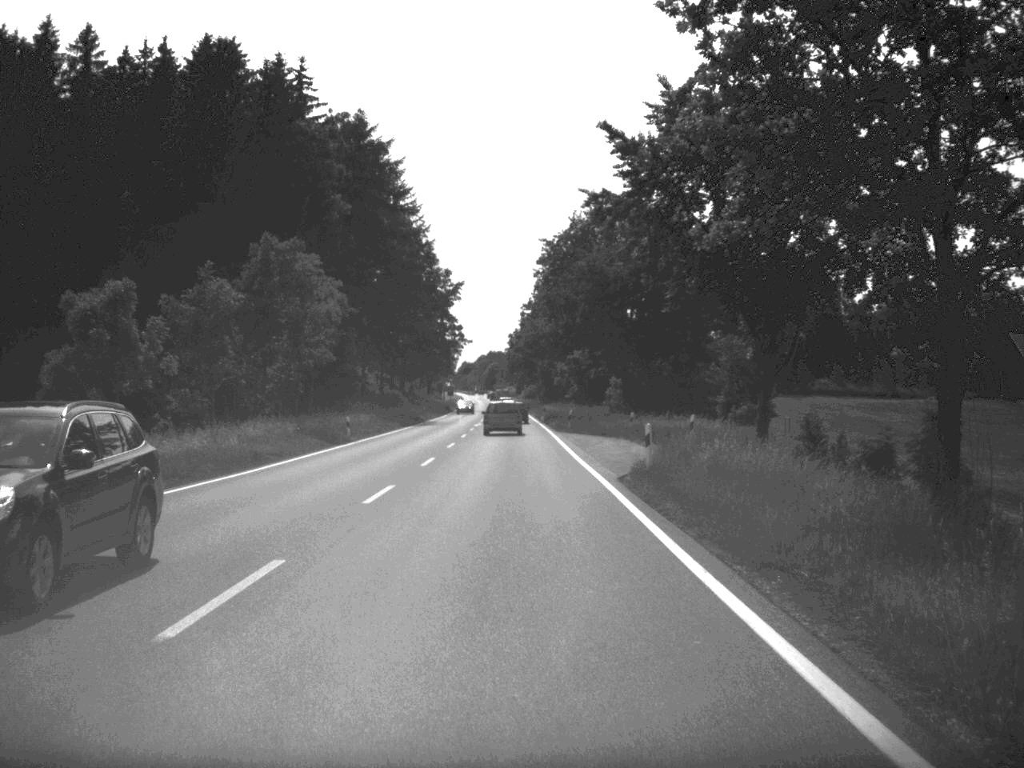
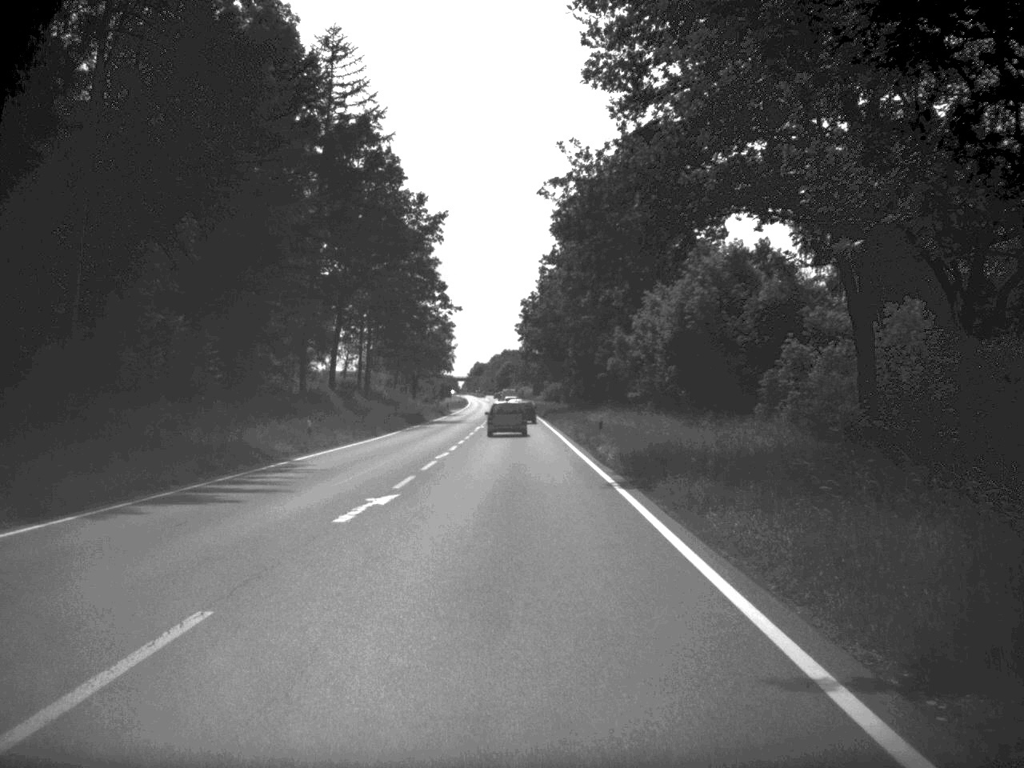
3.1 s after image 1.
(-0.4, +61.3) m; -1°
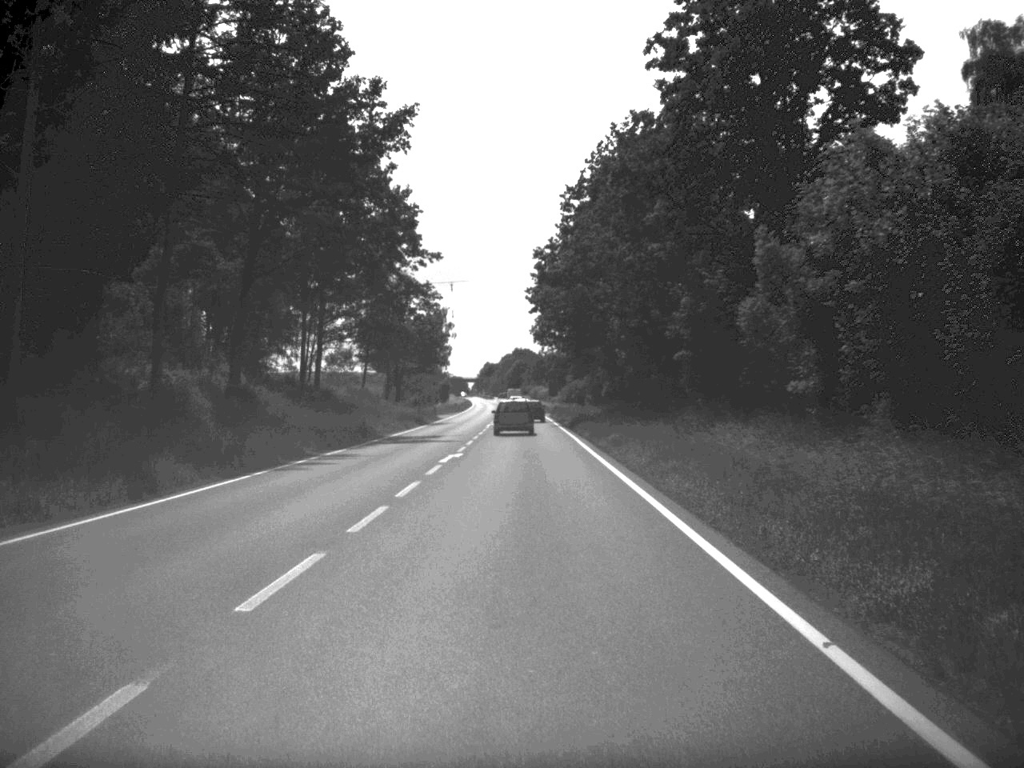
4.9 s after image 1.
(-0.2, +37.2) m; -1°
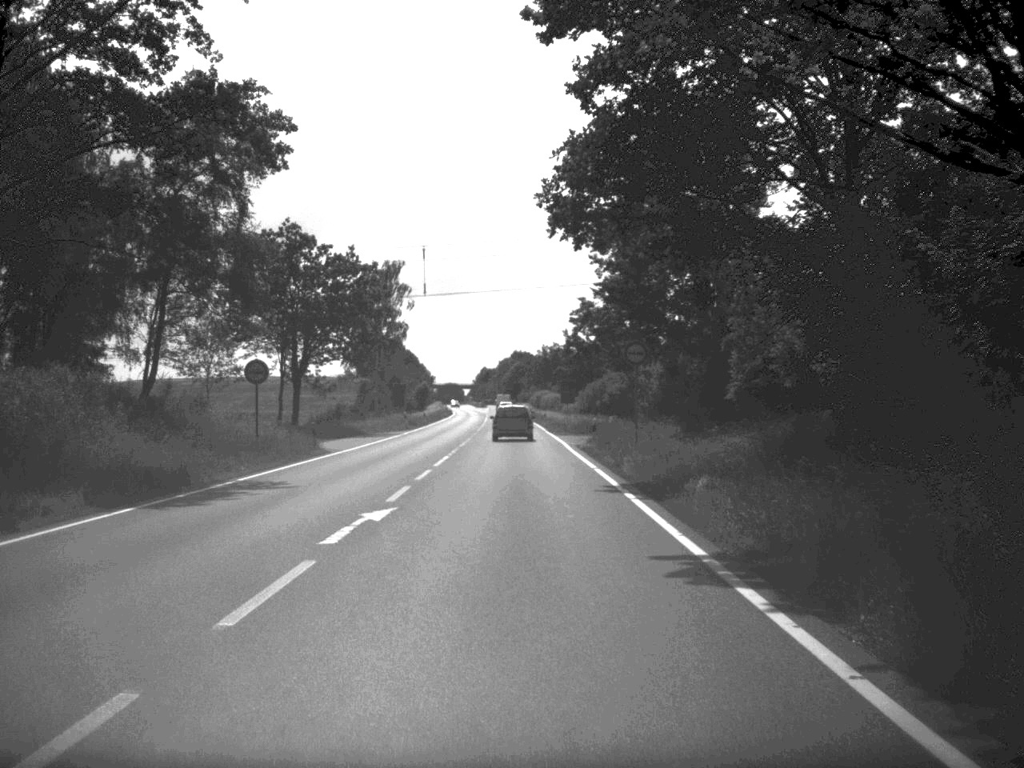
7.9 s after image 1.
(0.0, +59.3) m; 0°
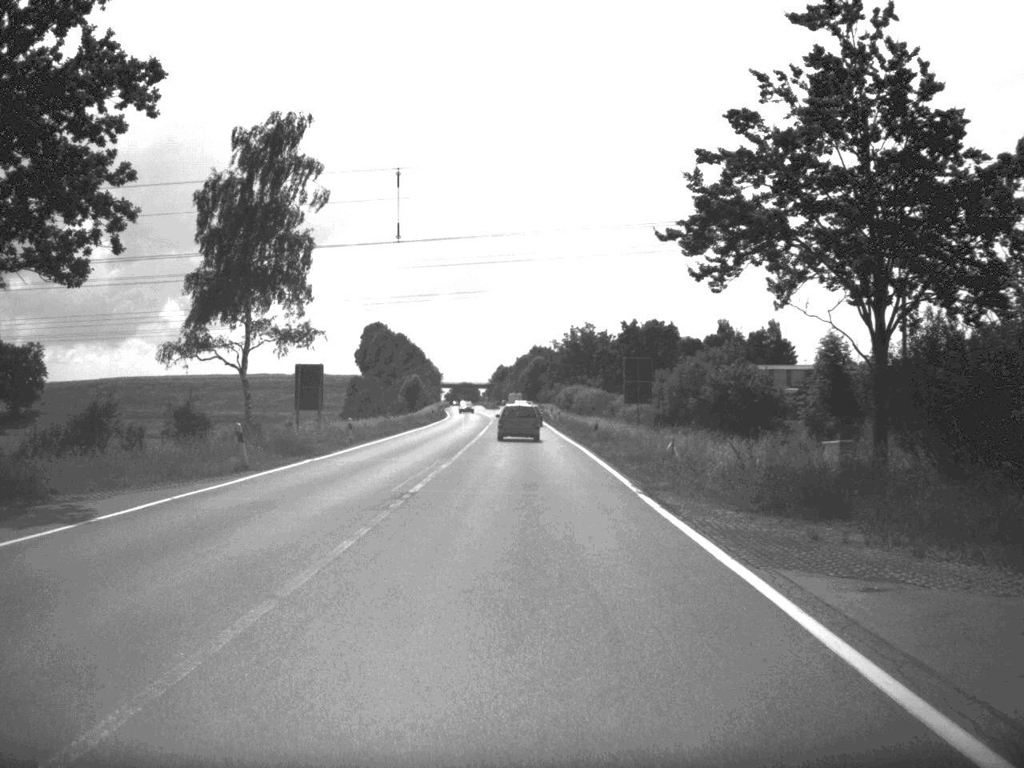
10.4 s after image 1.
(-0.5, +52.4) m; -1°
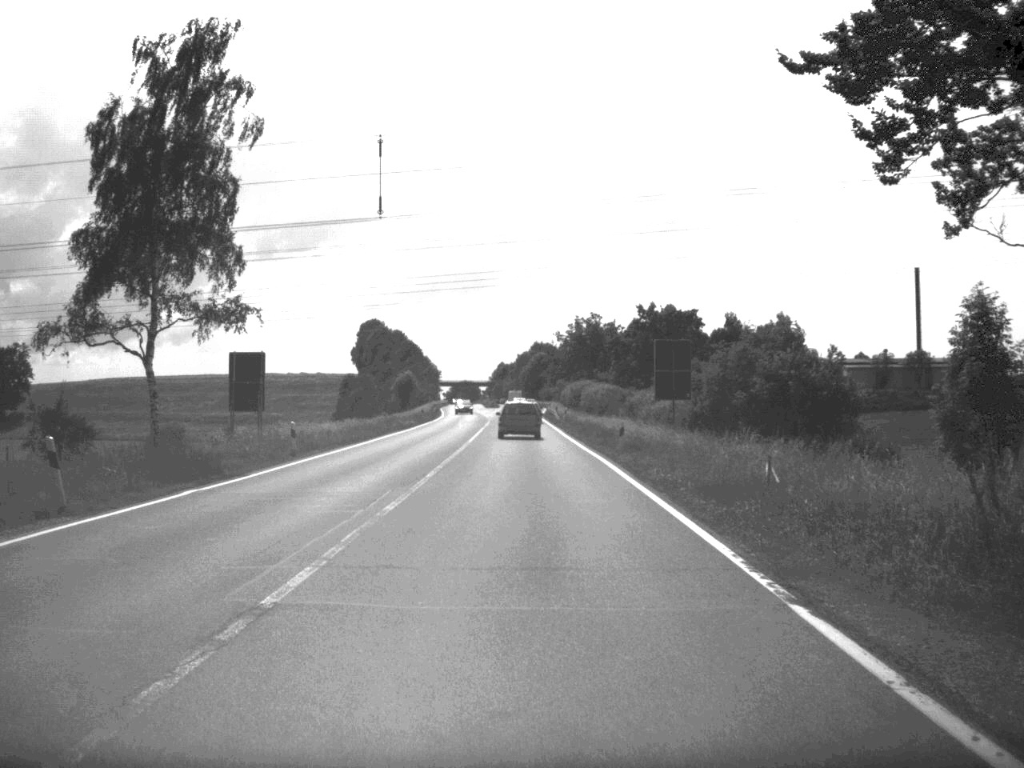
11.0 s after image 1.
(0.0, +12.7) m; 0°
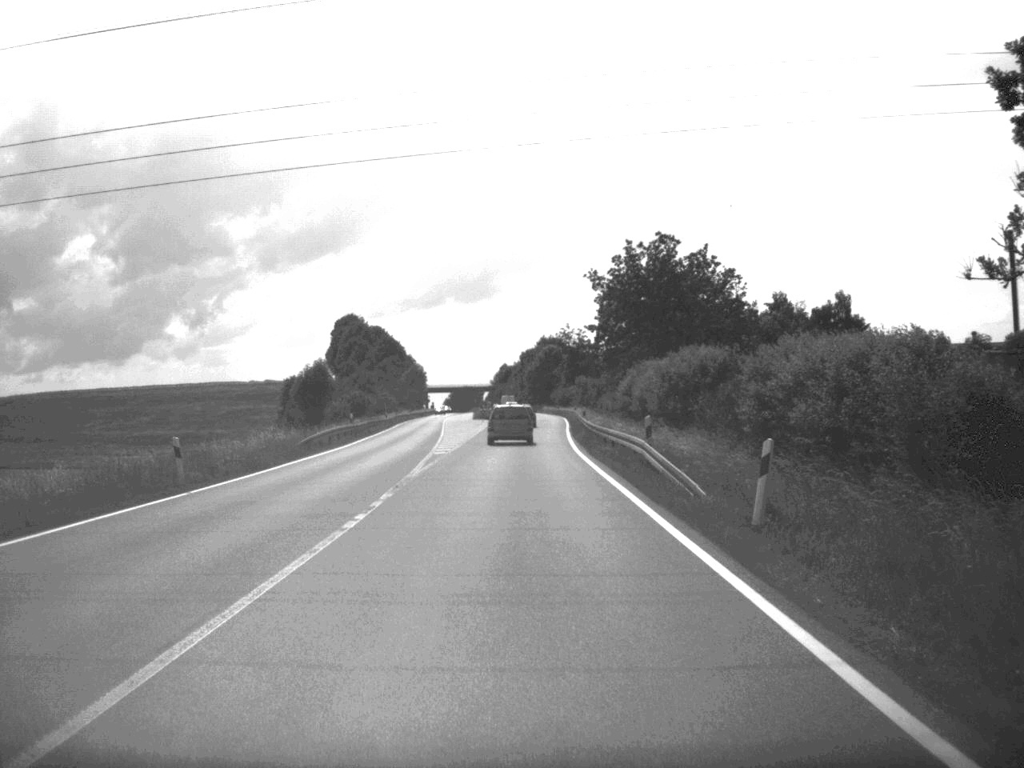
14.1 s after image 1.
(-0.2, +69.3) m; 0°
